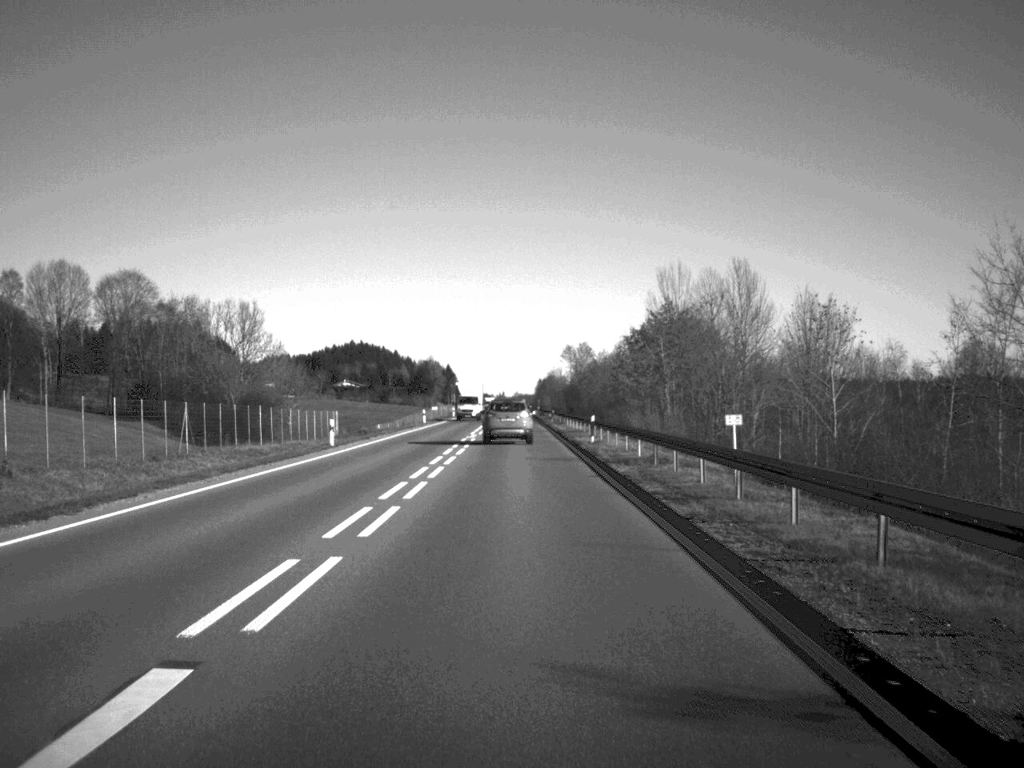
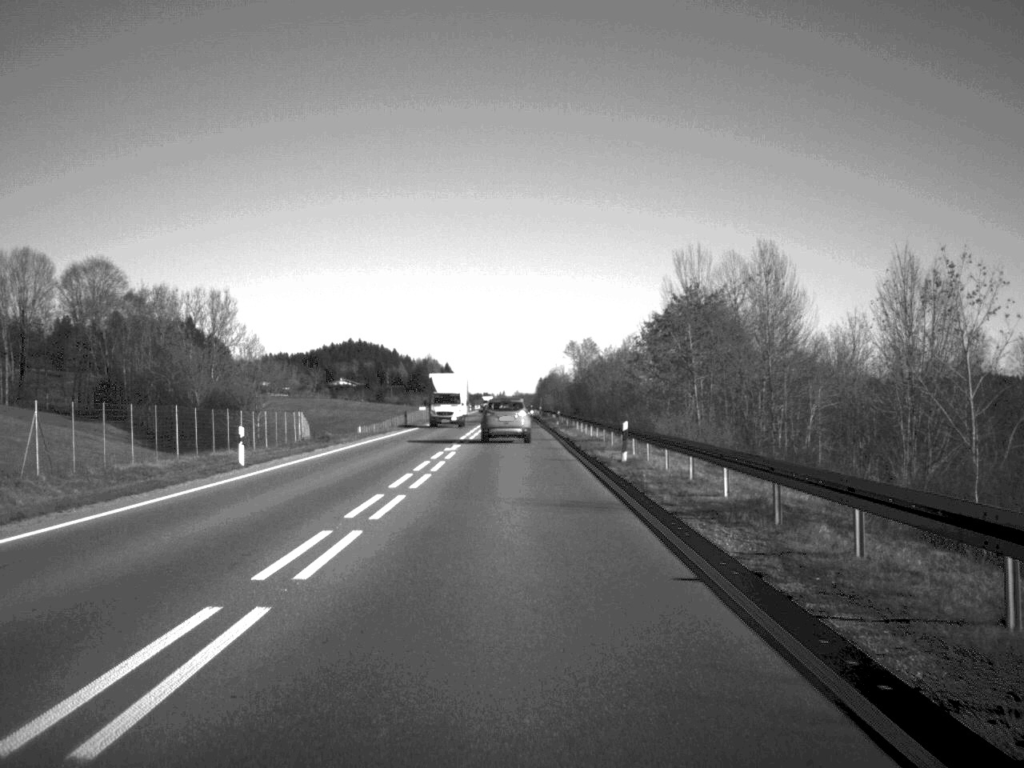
(0.0, +15.4) m; 0°
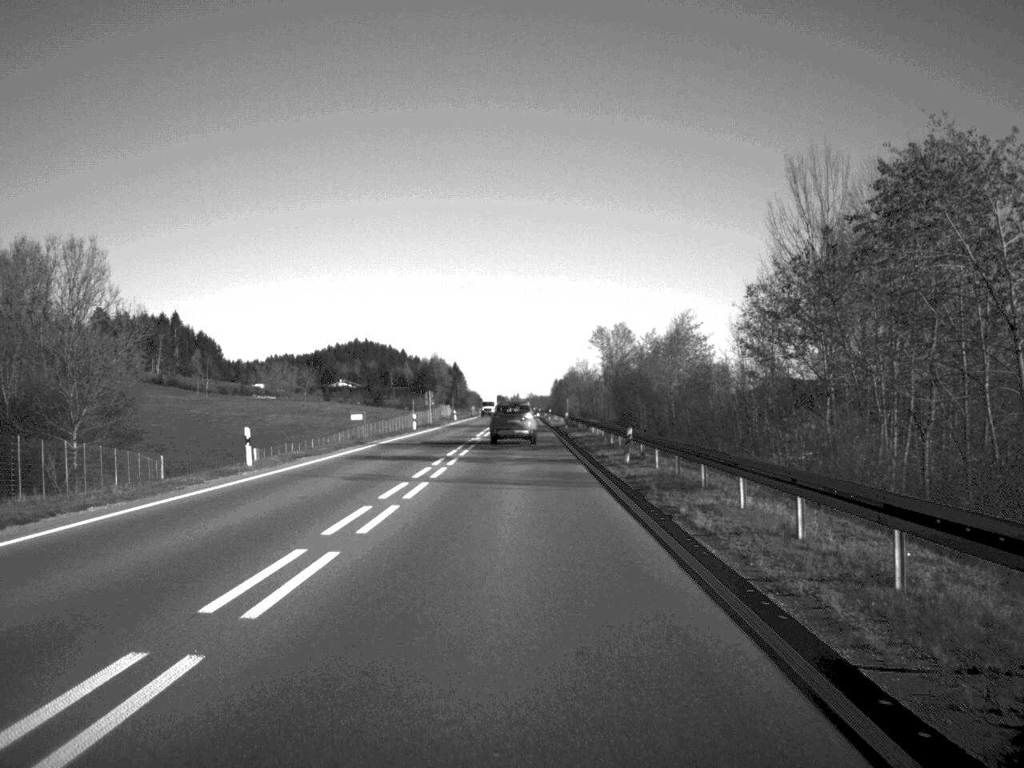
(-0.3, +49.5) m; -1°
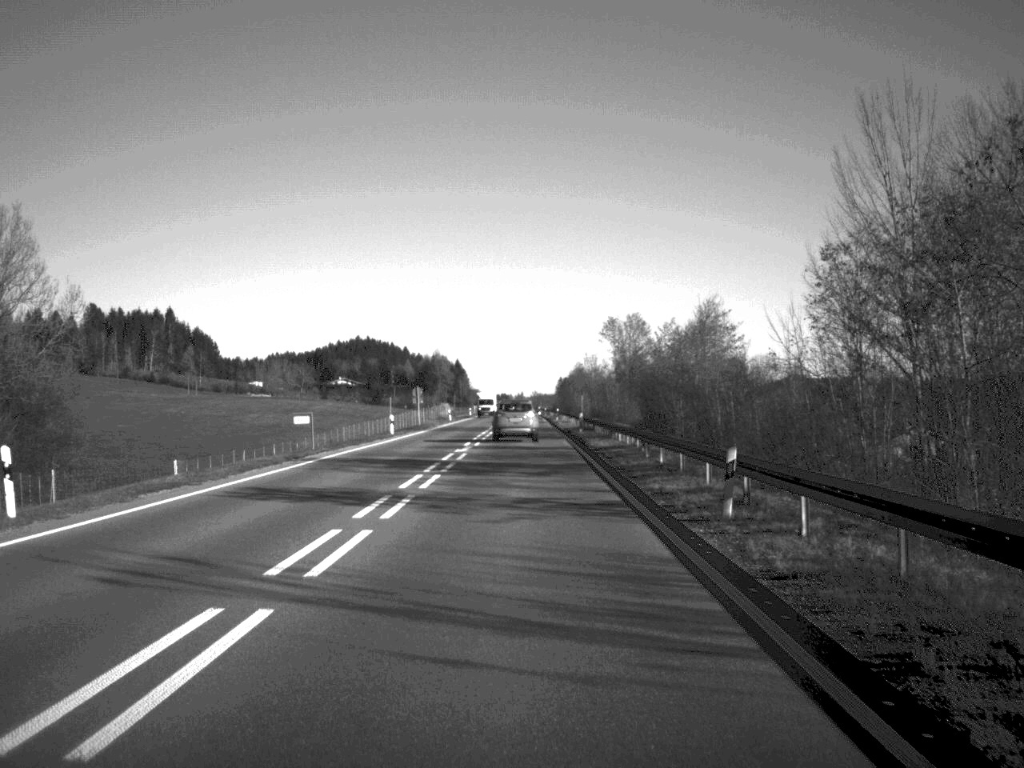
(0.0, +16.0) m; 0°
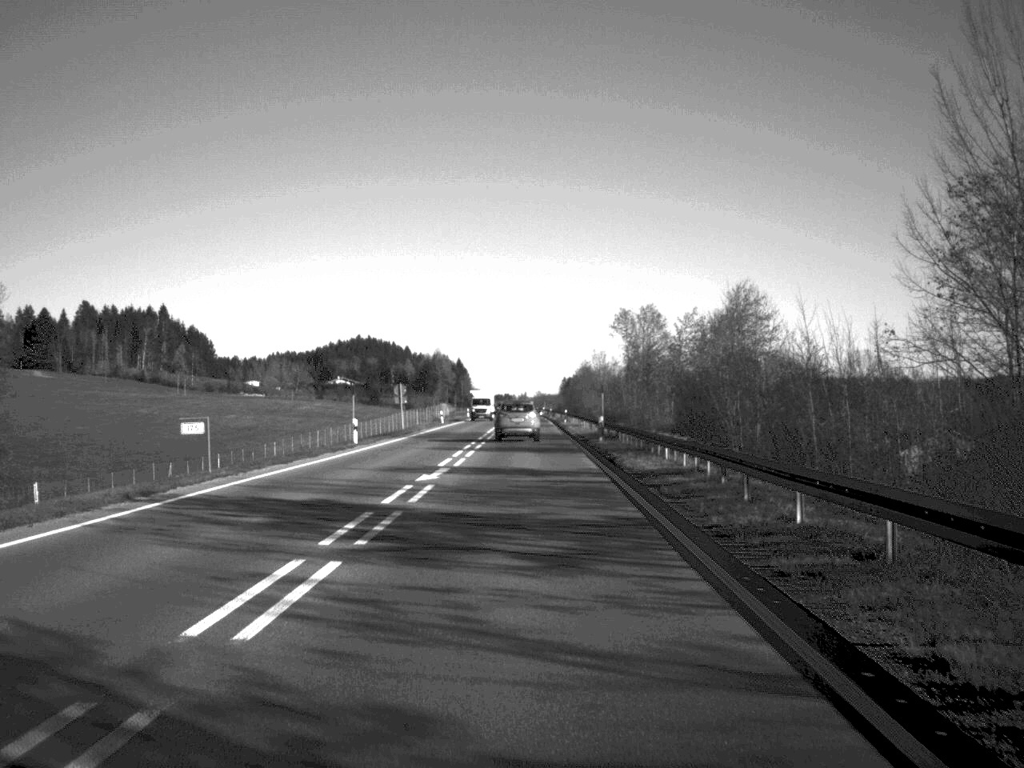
(0.0, +15.3) m; 0°
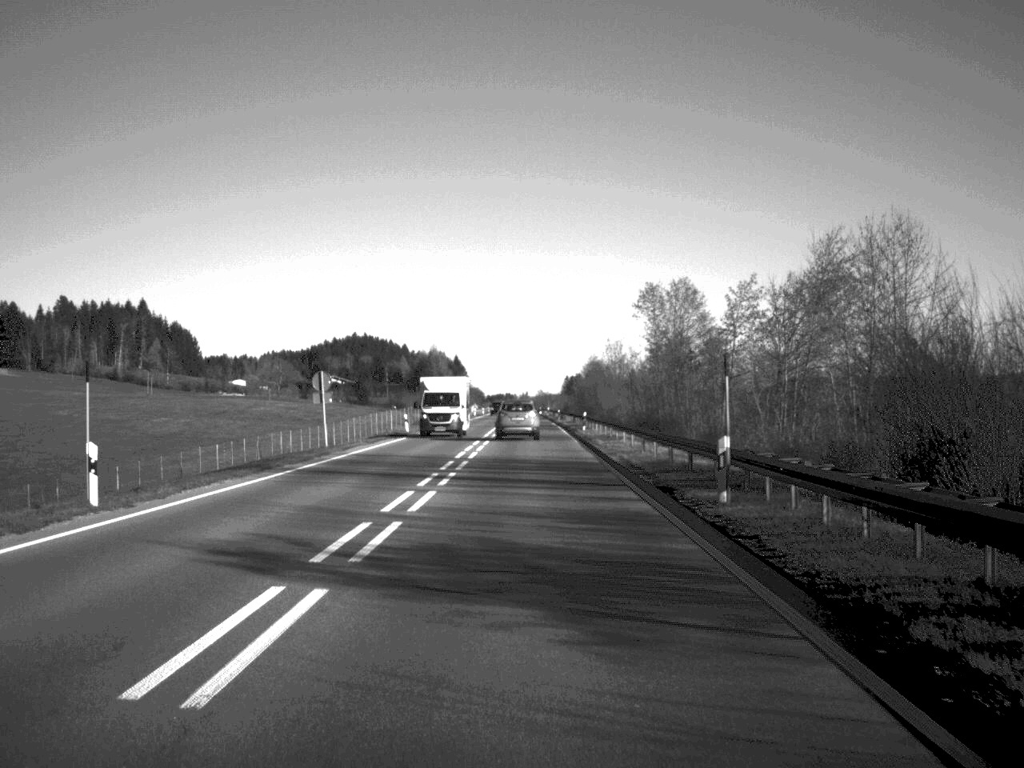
(0.0, +31.3) m; 0°
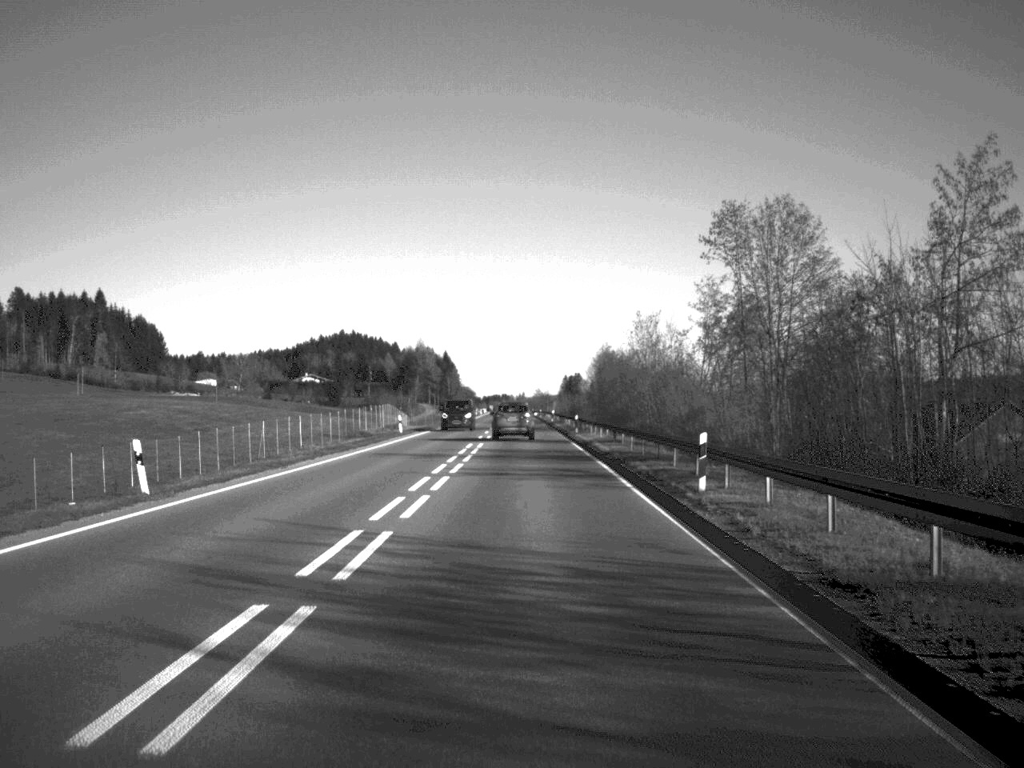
(+0.1, +48.9) m; 0°
